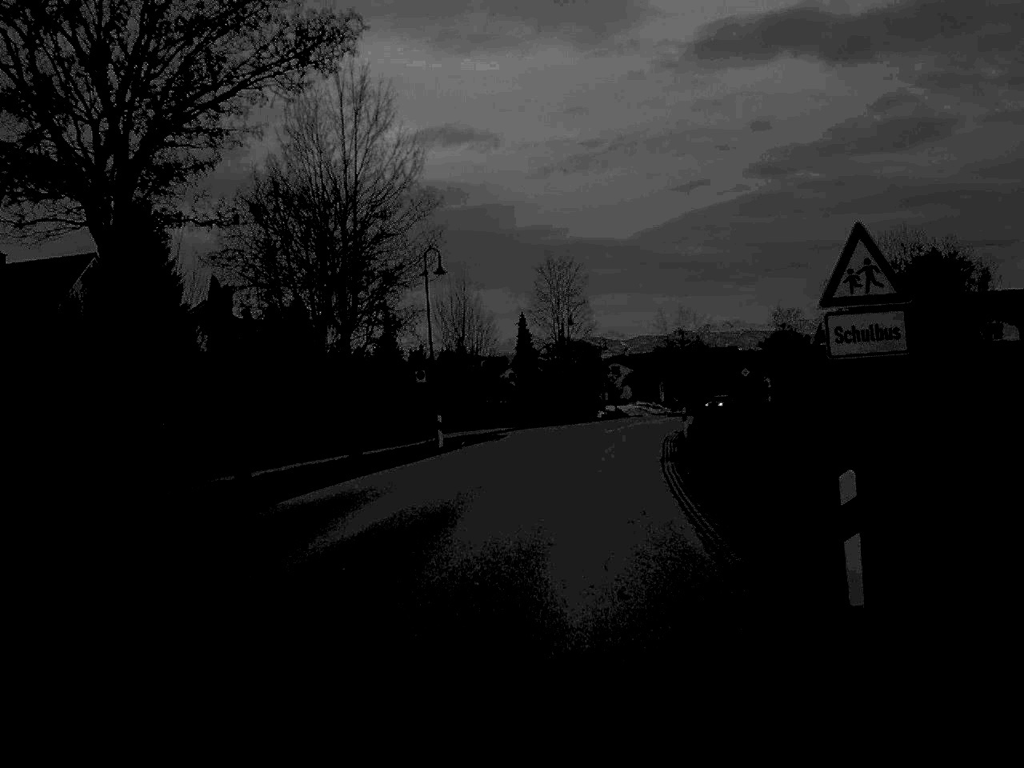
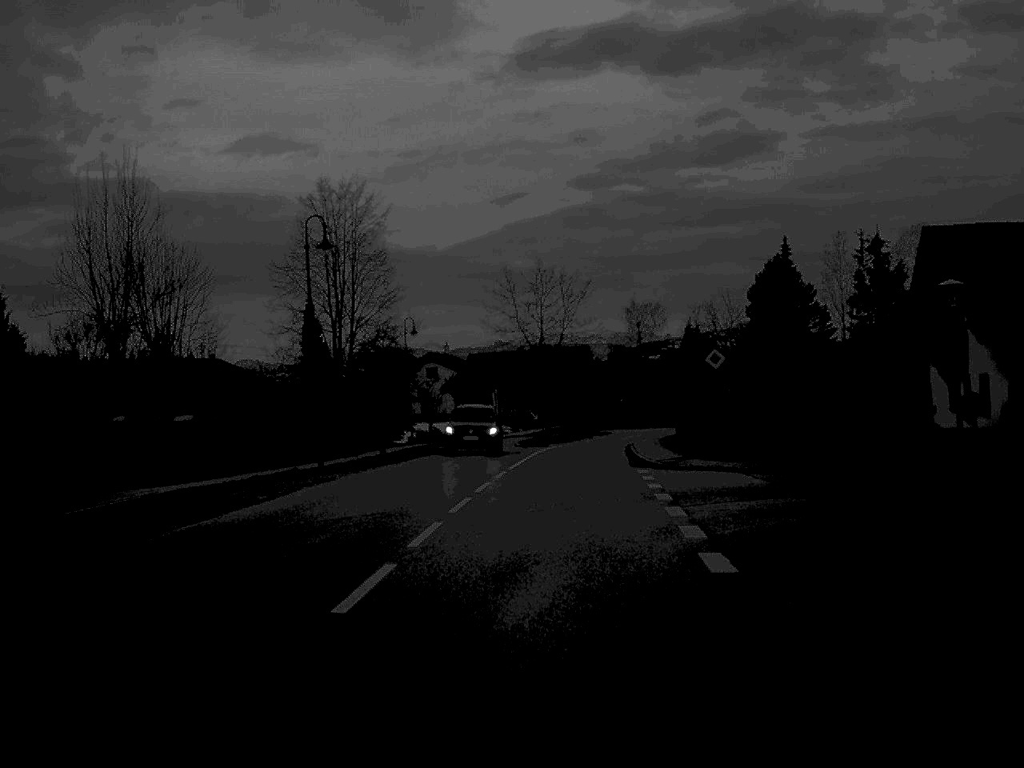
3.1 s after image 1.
(+3.1, +42.1) m; +8°
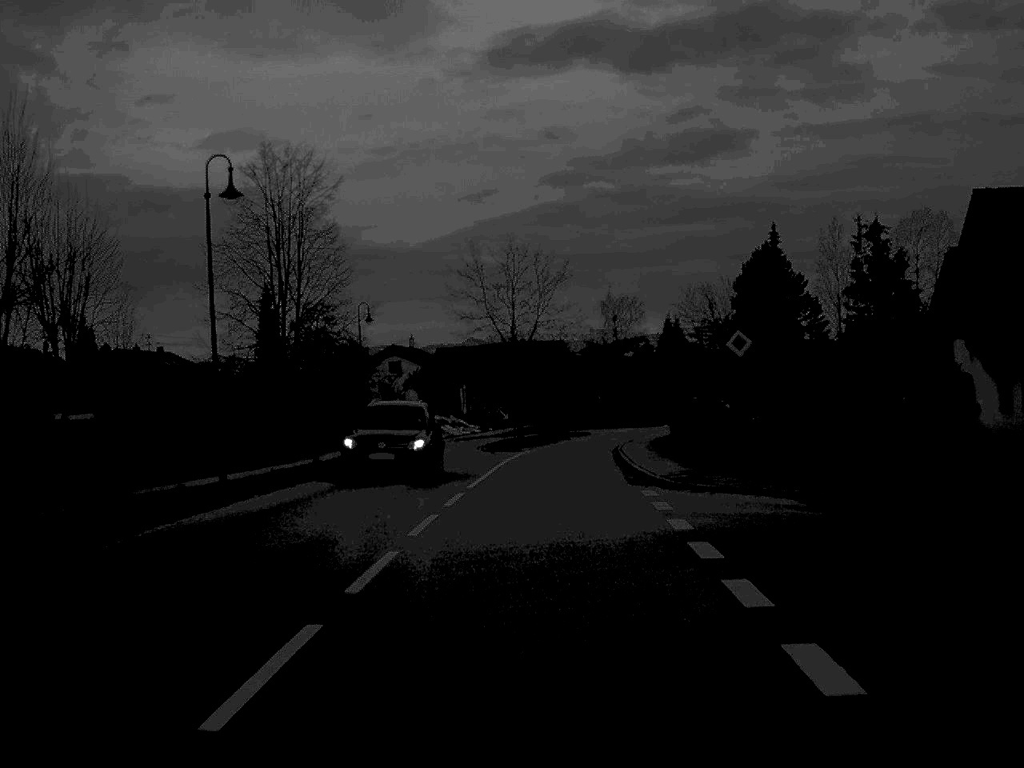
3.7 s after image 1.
(+0.1, +8.0) m; +1°
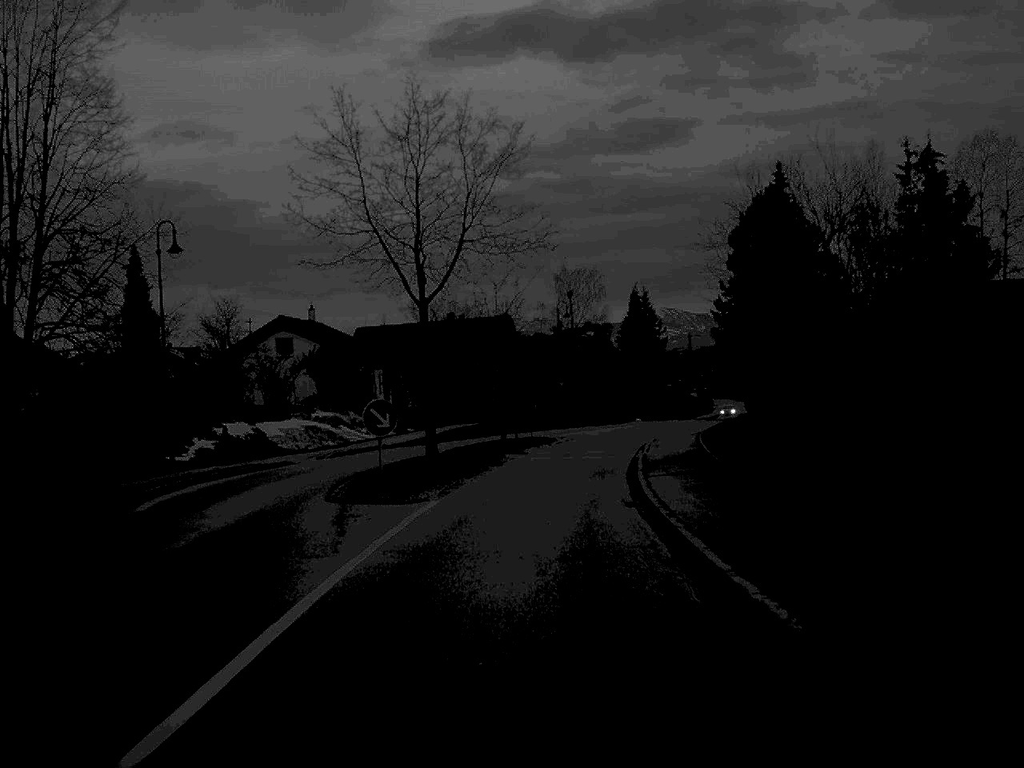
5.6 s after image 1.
(+0.6, +26.1) m; +2°
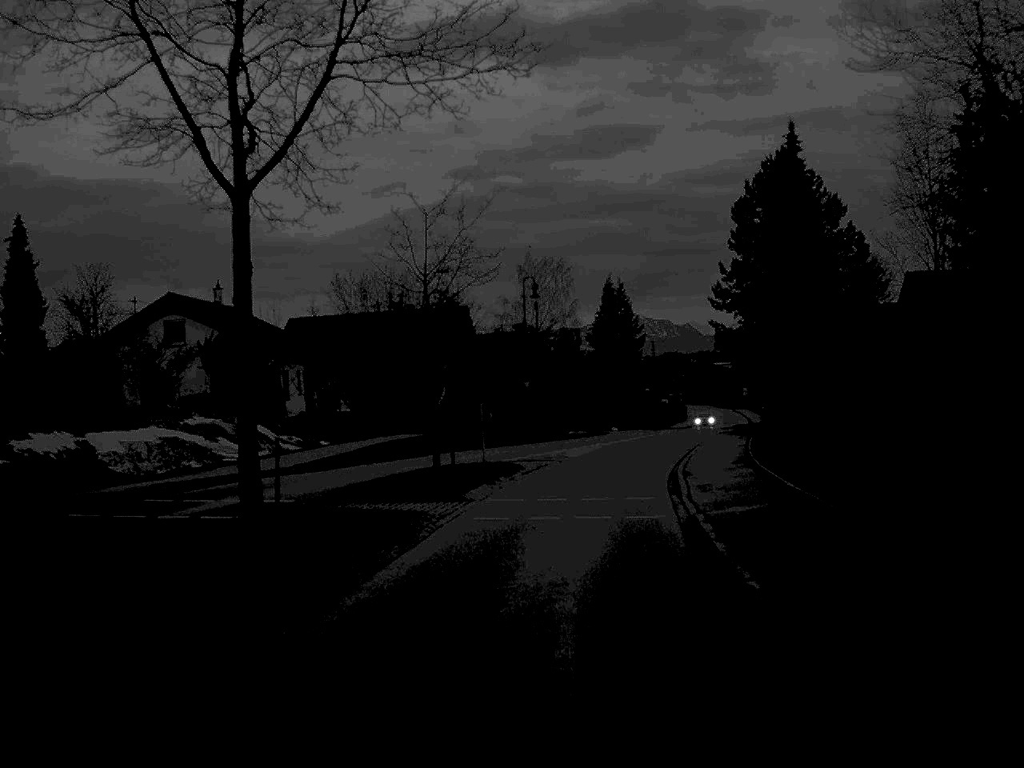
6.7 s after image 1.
(+0.2, +16.3) m; +2°
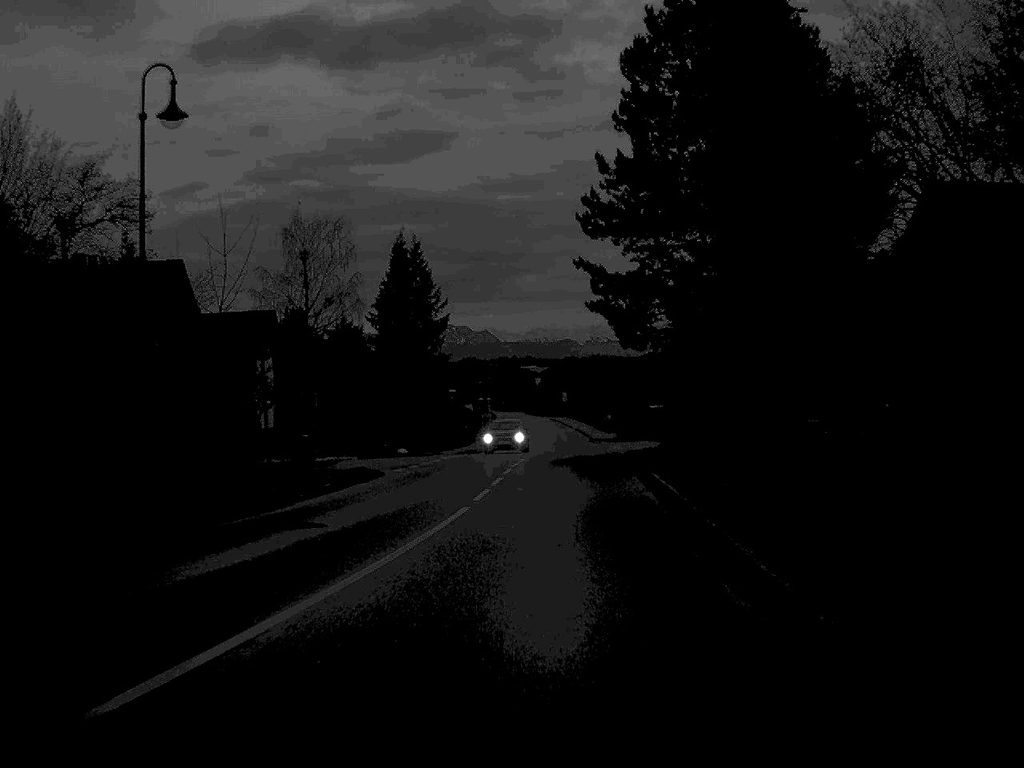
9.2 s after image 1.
(+2.6, +34.9) m; +9°
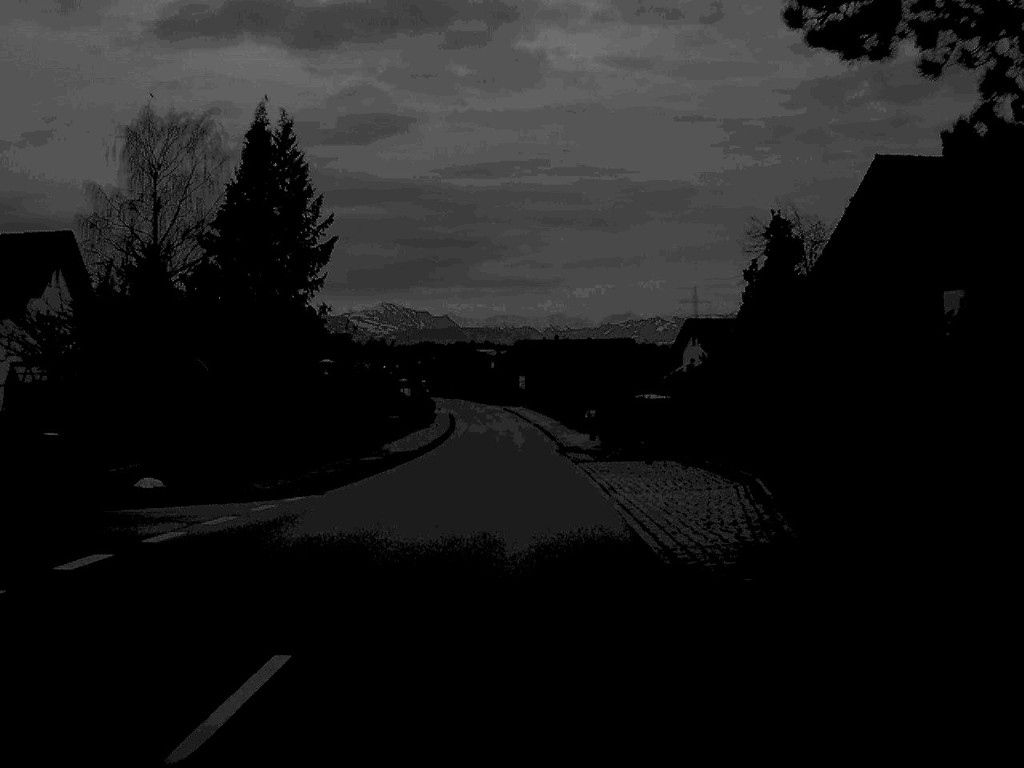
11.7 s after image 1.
(+1.2, +34.1) m; +2°
